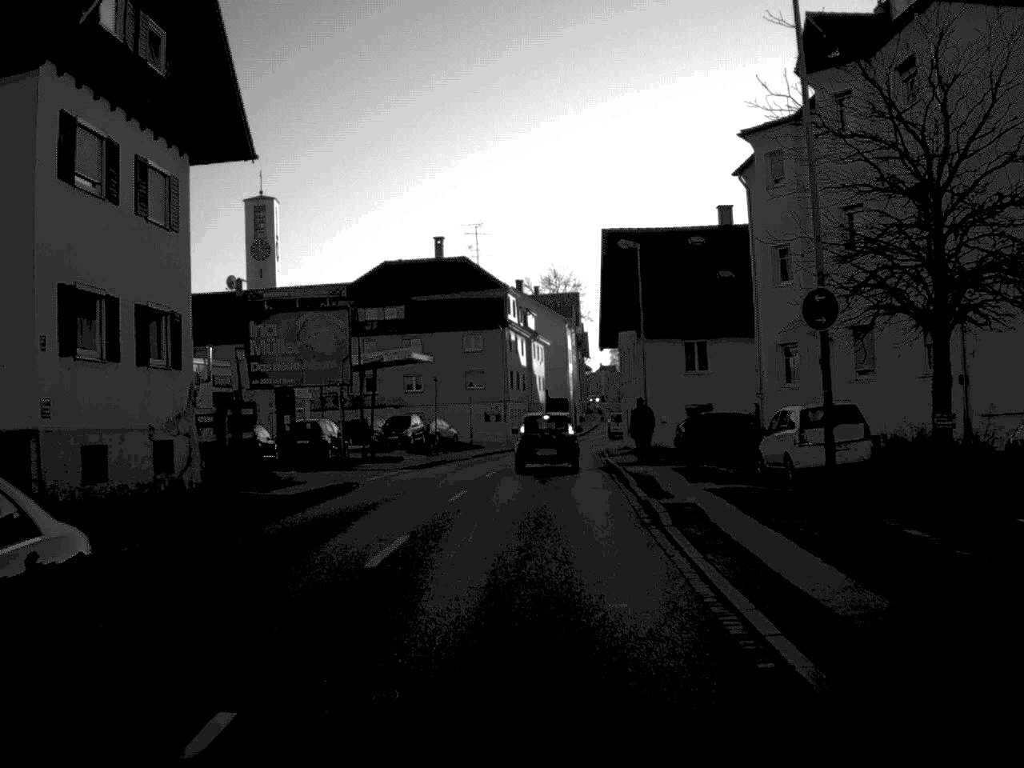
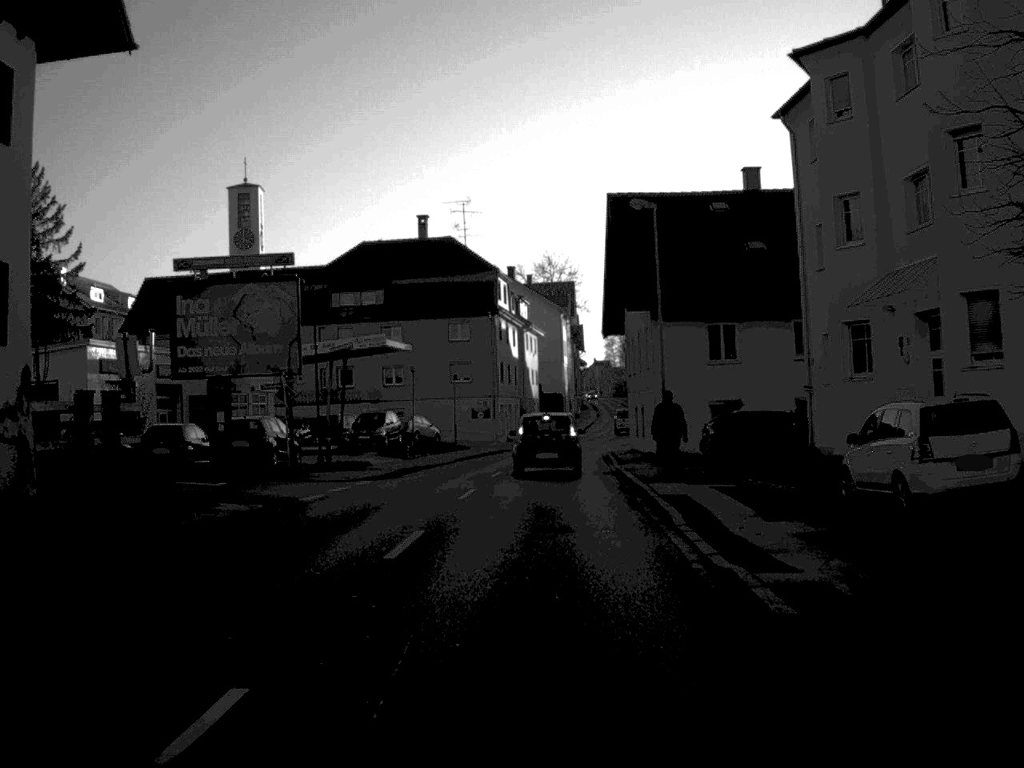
(0.0, +8.6) m; 0°
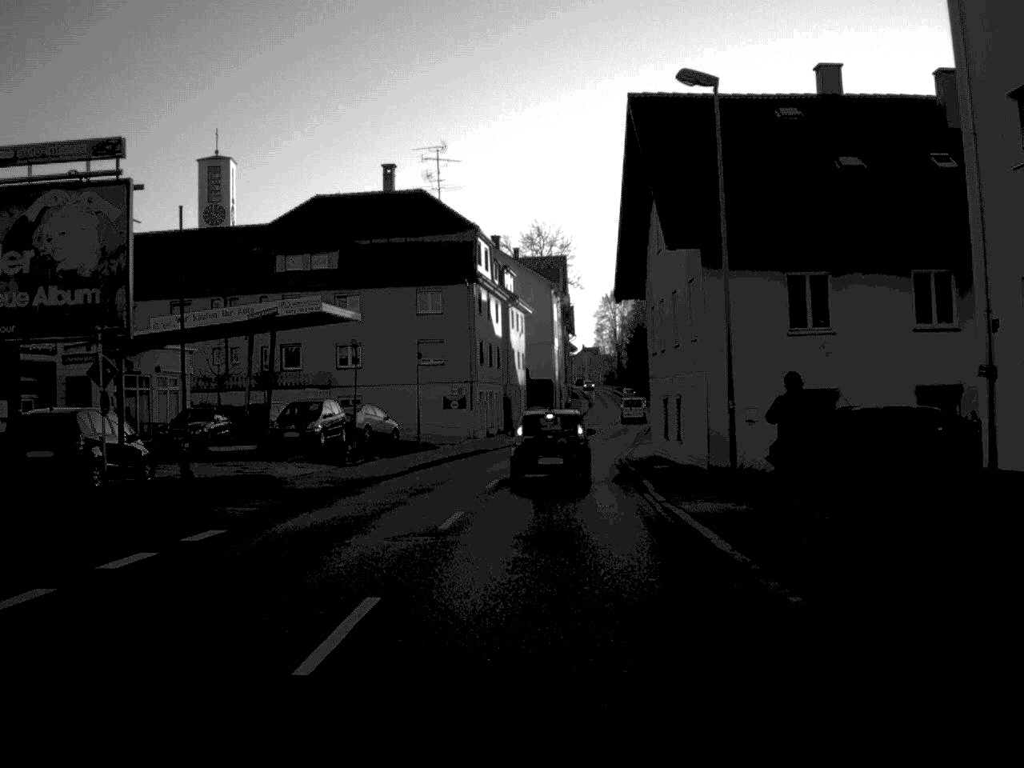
(0.0, +14.5) m; +1°
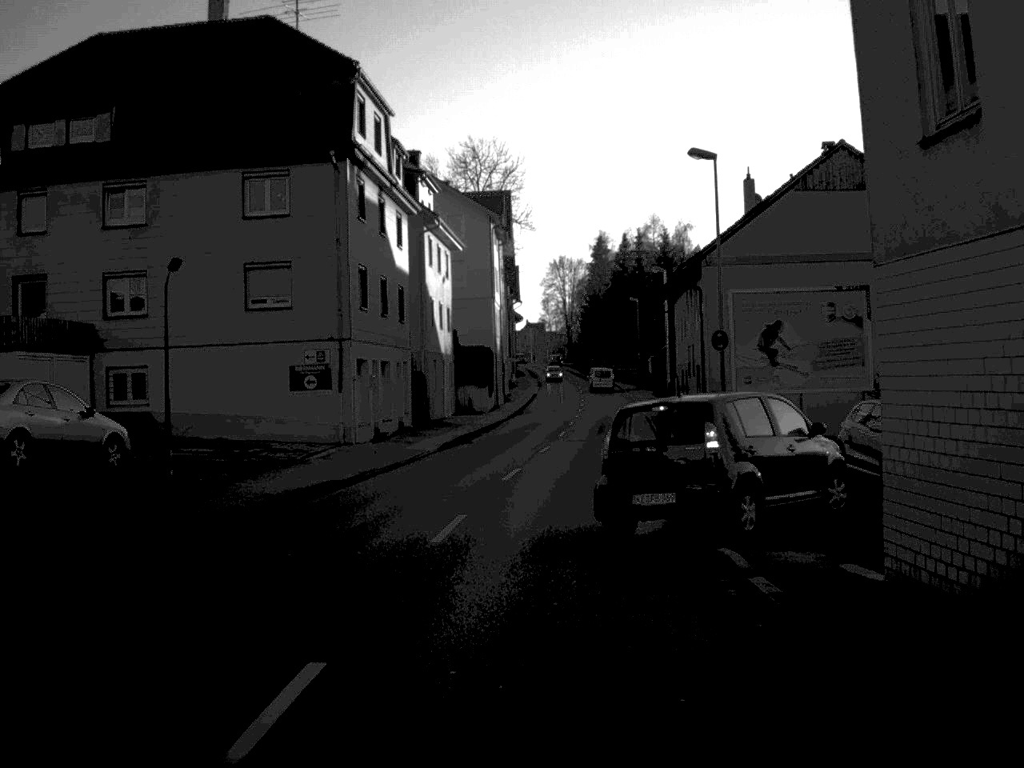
(+0.6, +29.3) m; +2°
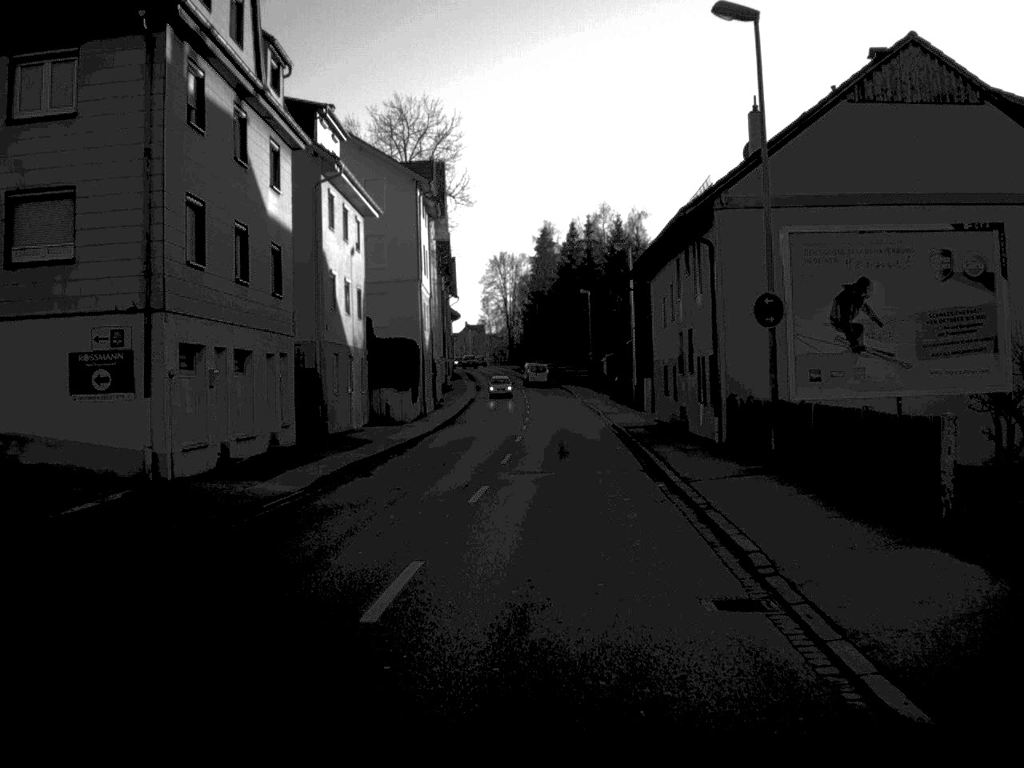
(+0.2, +13.7) m; +3°
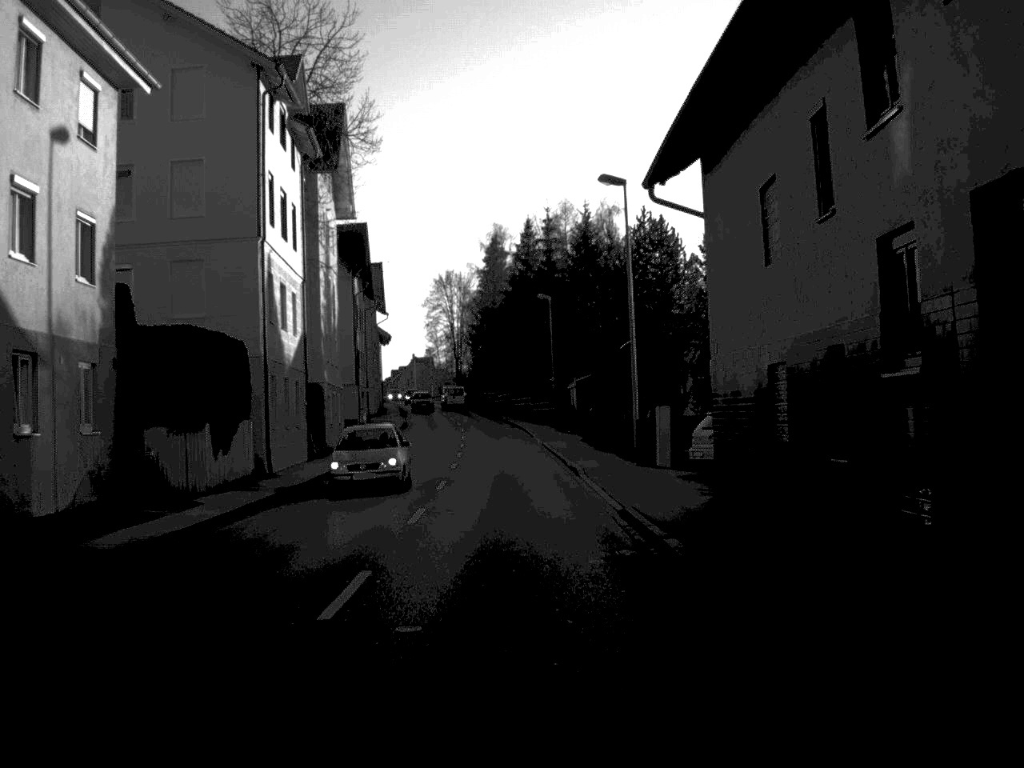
(+0.8, +25.9) m; +2°
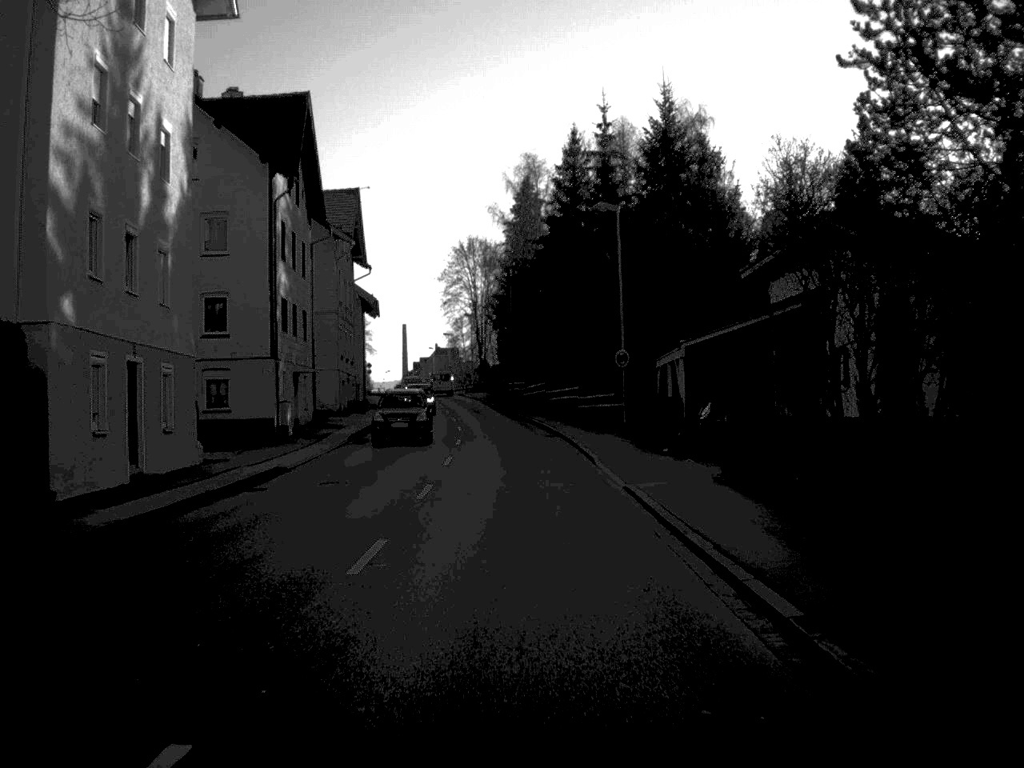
(-0.5, +33.7) m; -2°
